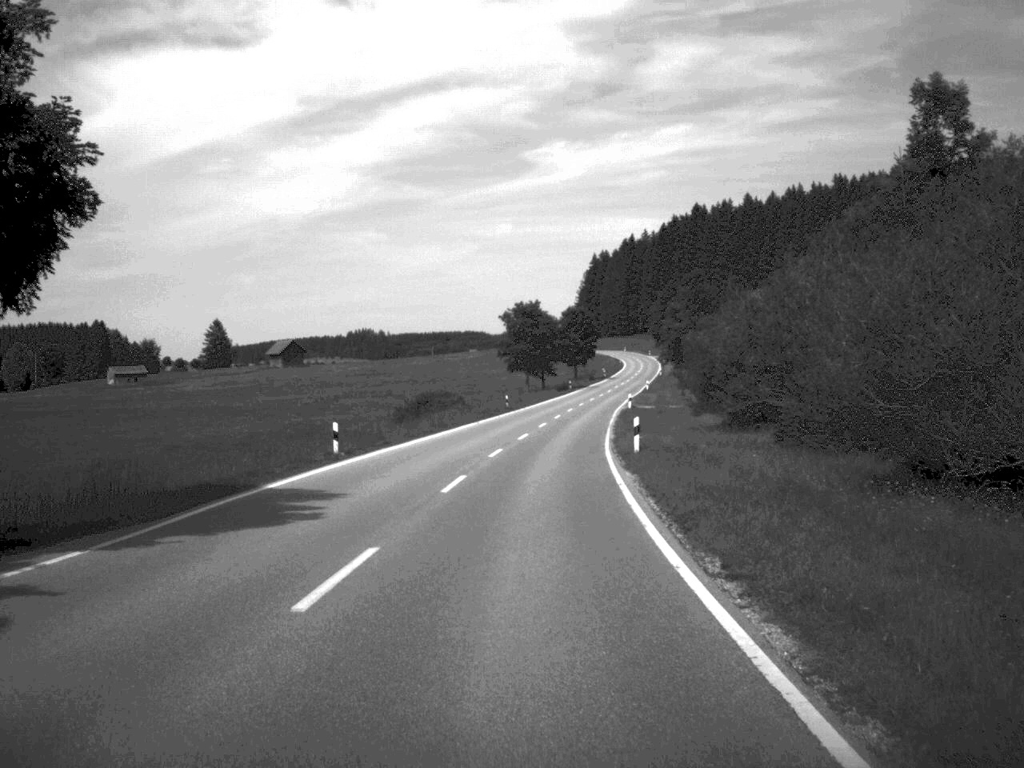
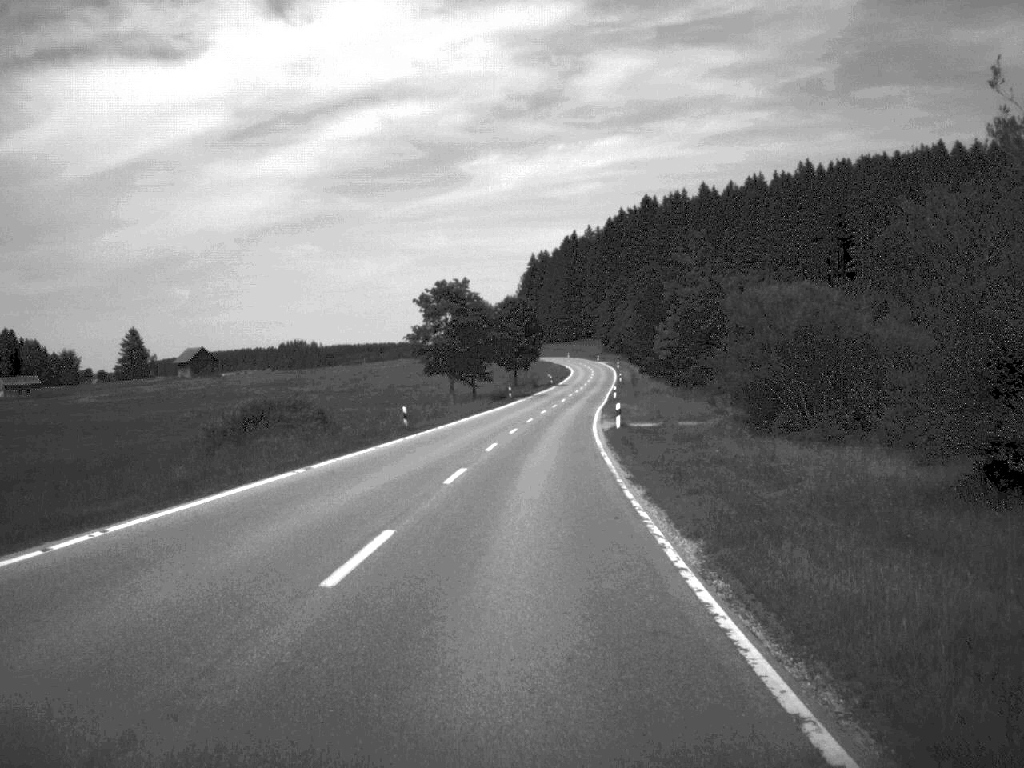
(+0.9, +33.9) m; +3°
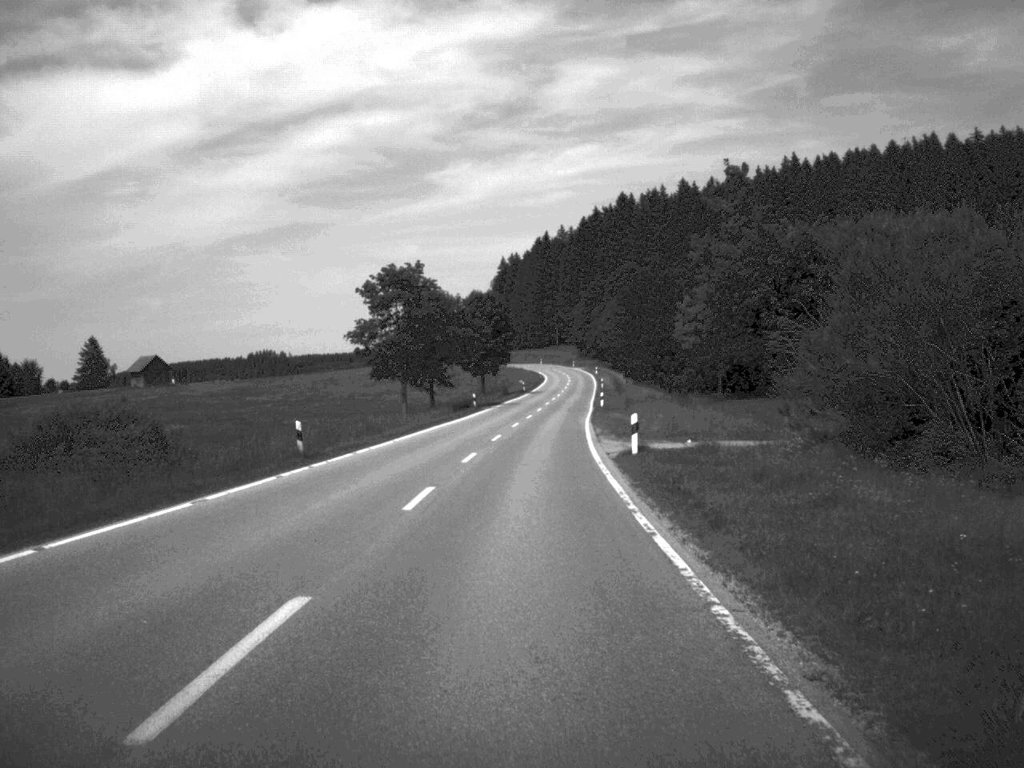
(+0.2, +16.9) m; +1°
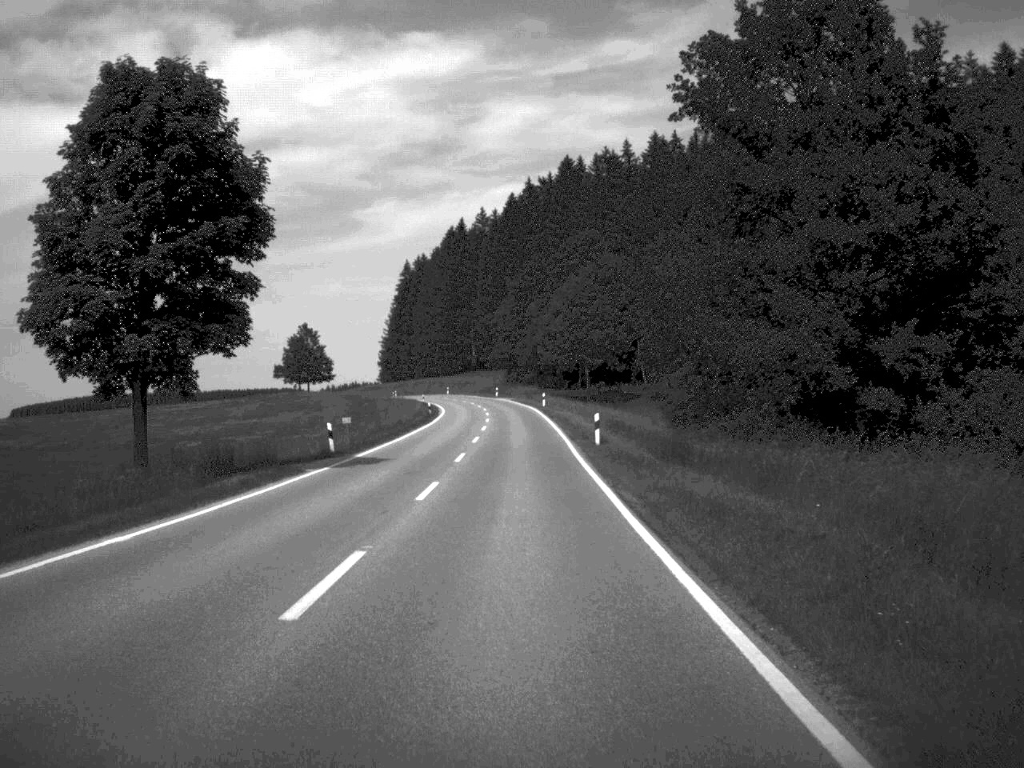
(+3.0, +89.6) m; +3°
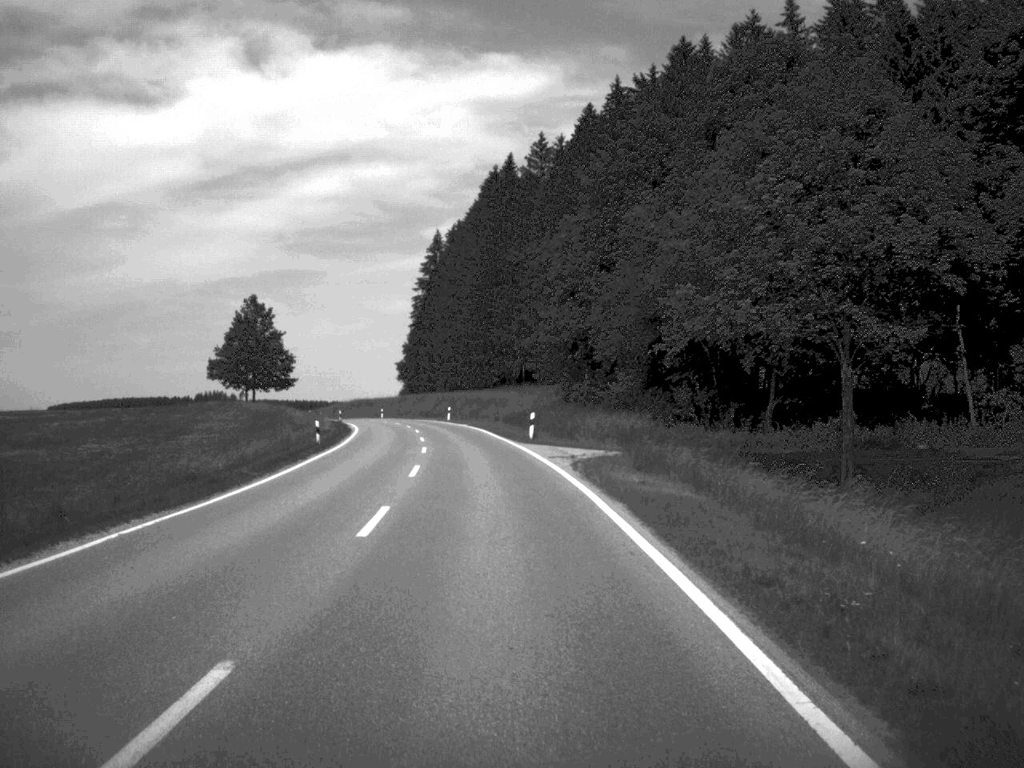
(-1.1, +87.9) m; -3°
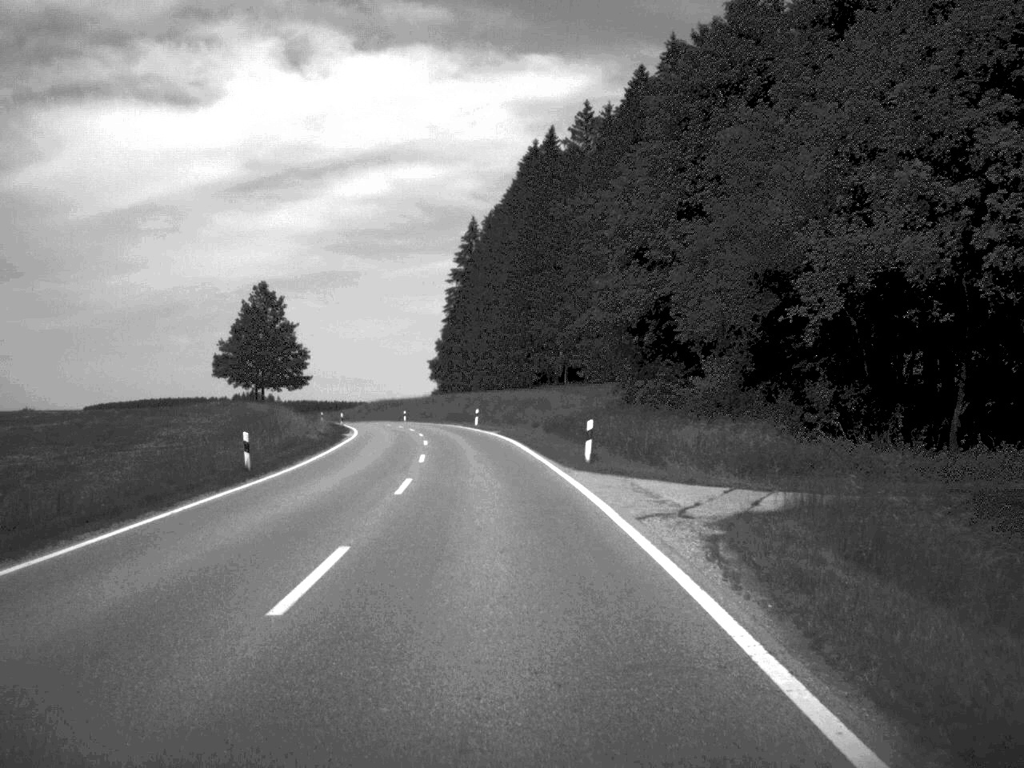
(-0.3, +17.3) m; -2°
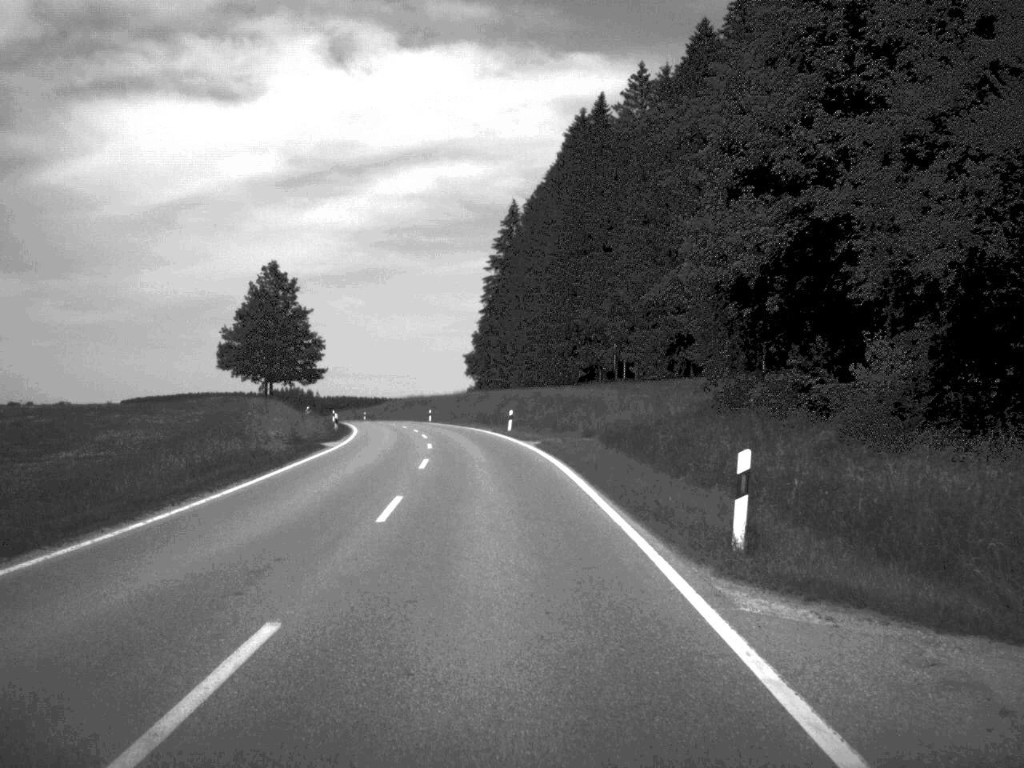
(-0.3, +16.4) m; -2°
